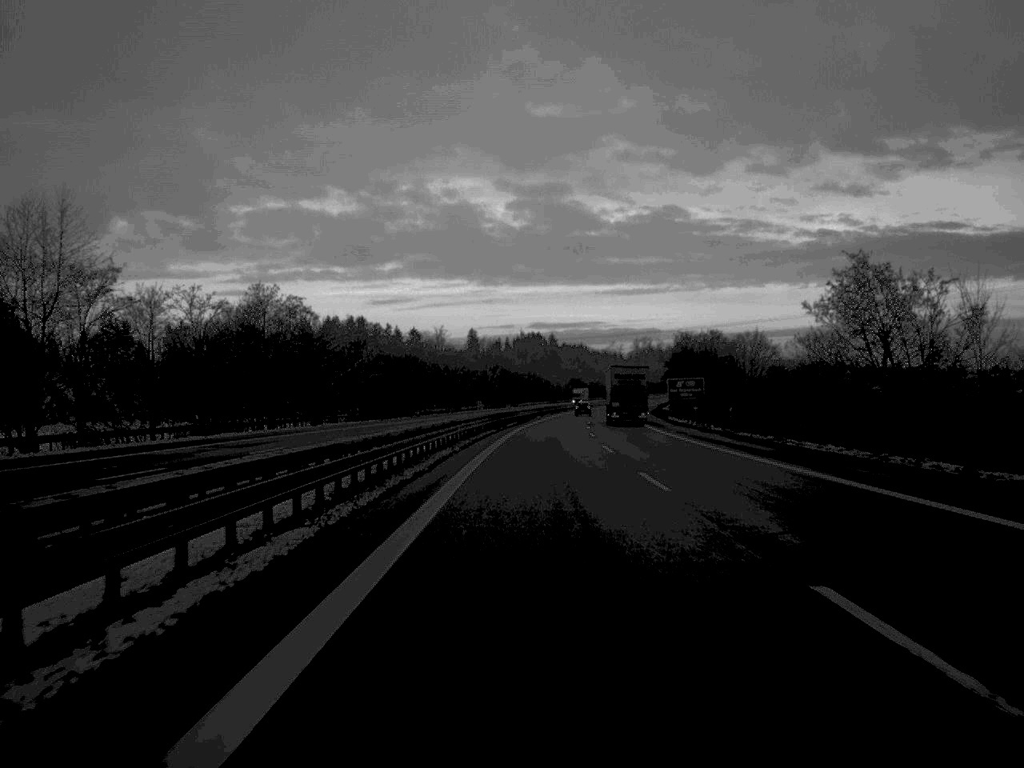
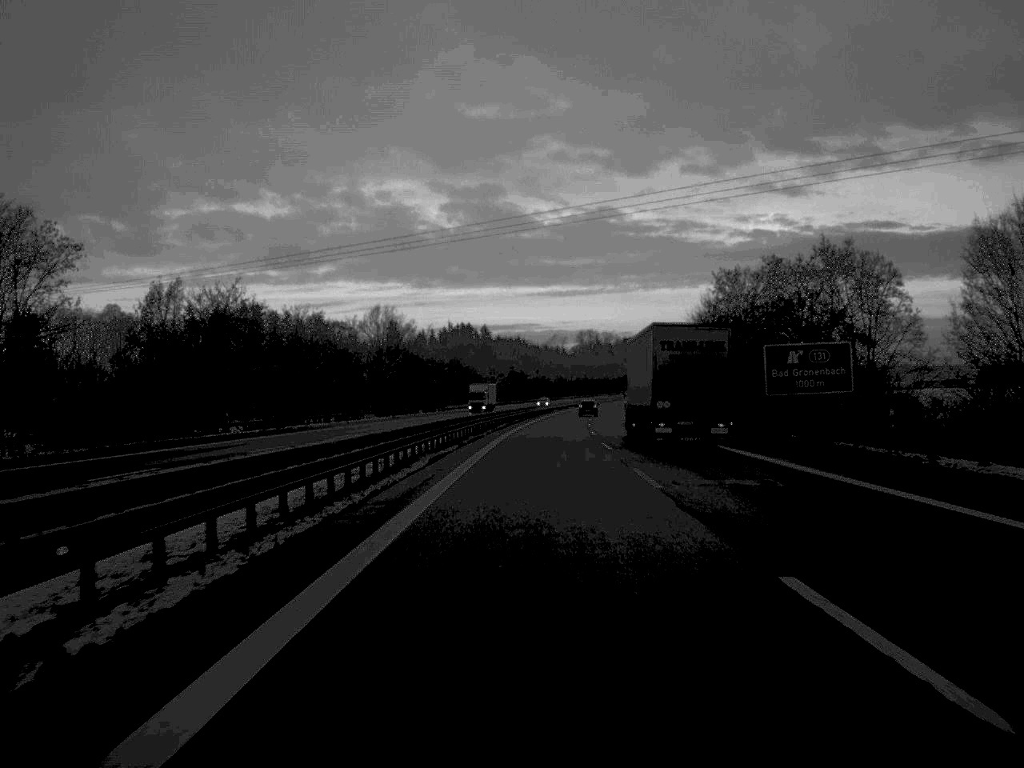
(+2.2, +89.1) m; +3°
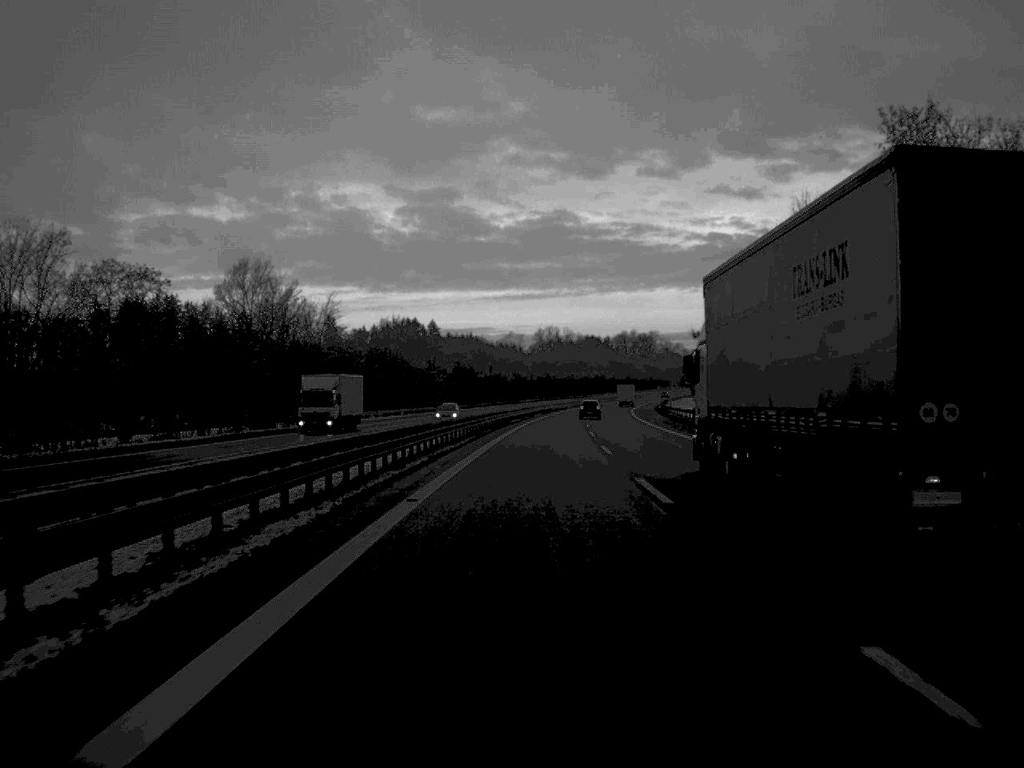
(+1.0, +56.7) m; +2°
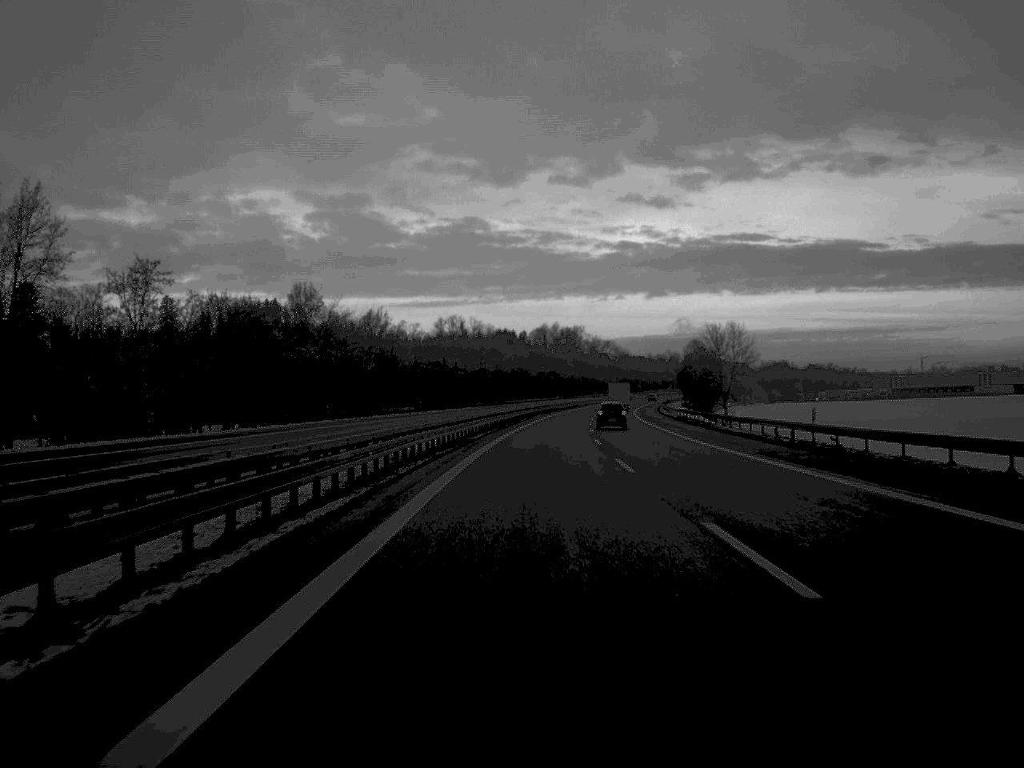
(+4.0, +116.9) m; +4°
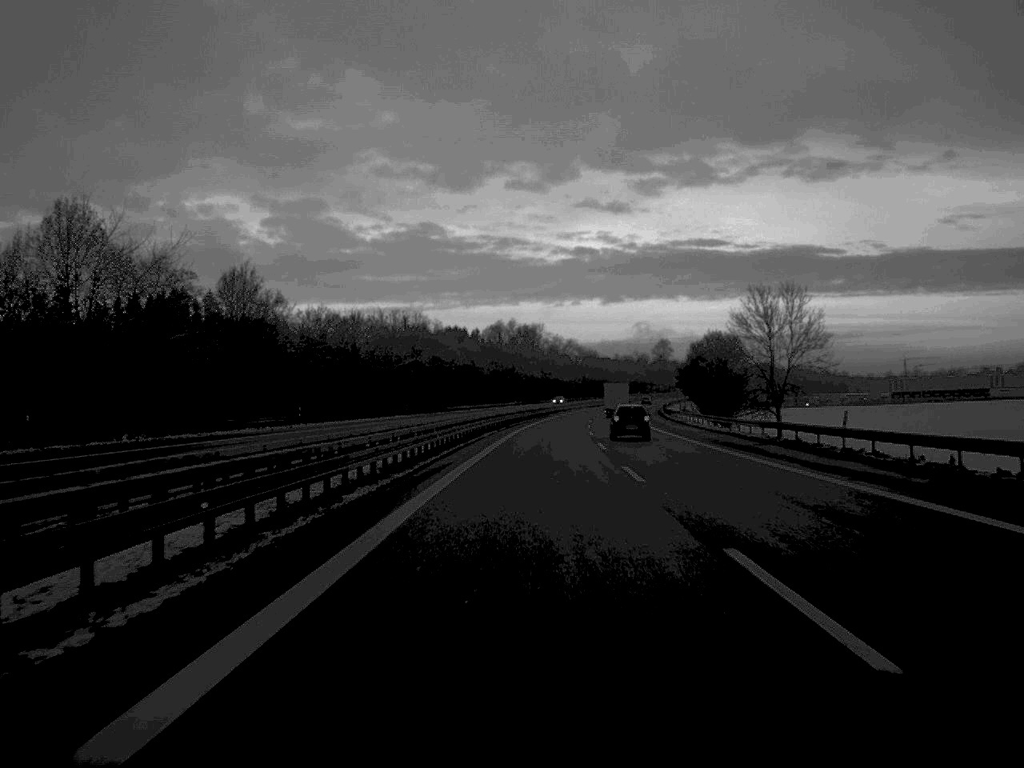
(+1.0, +56.4) m; +2°
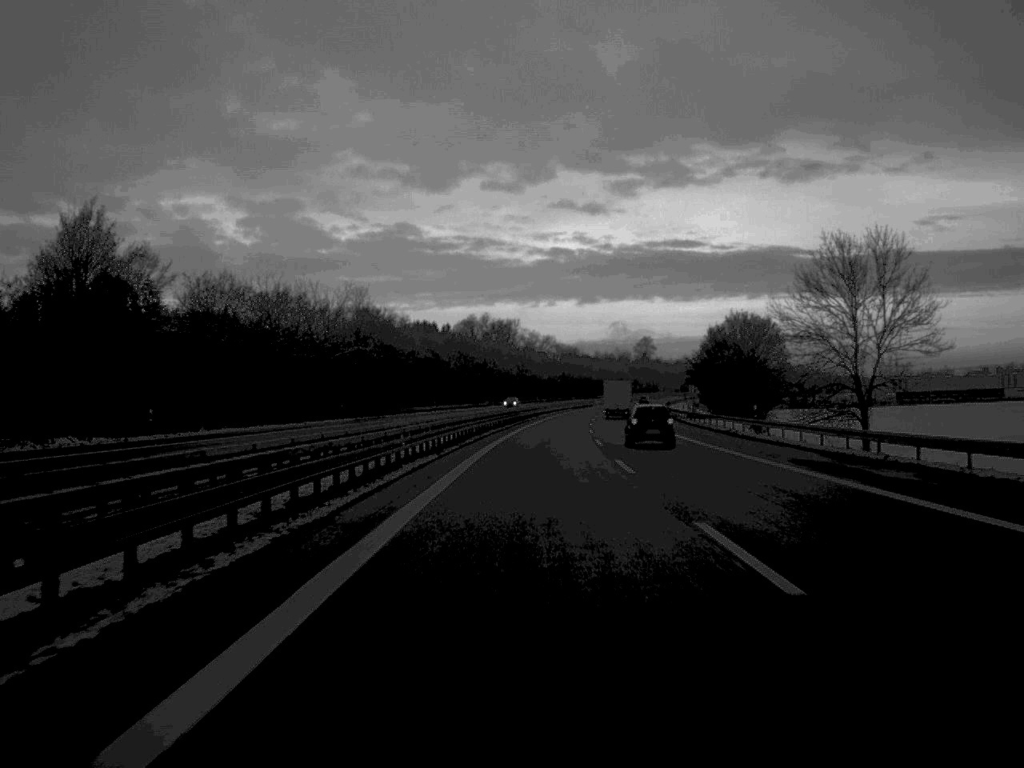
(+0.3, +32.8) m; +1°
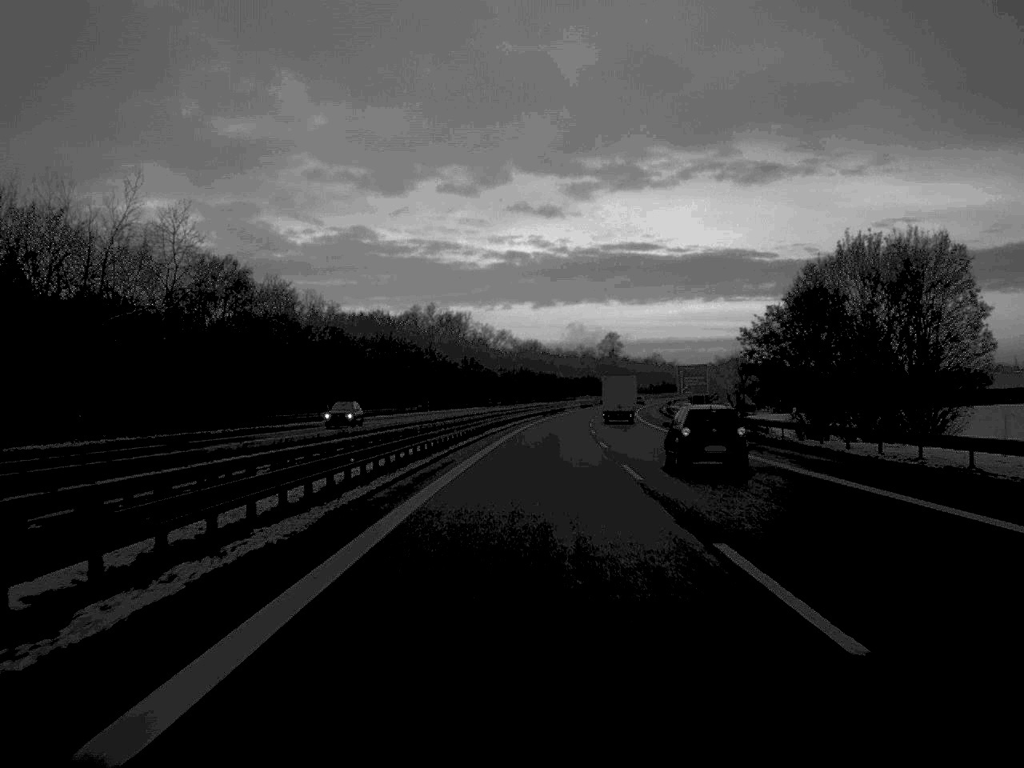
(+1.0, +56.3) m; +2°
